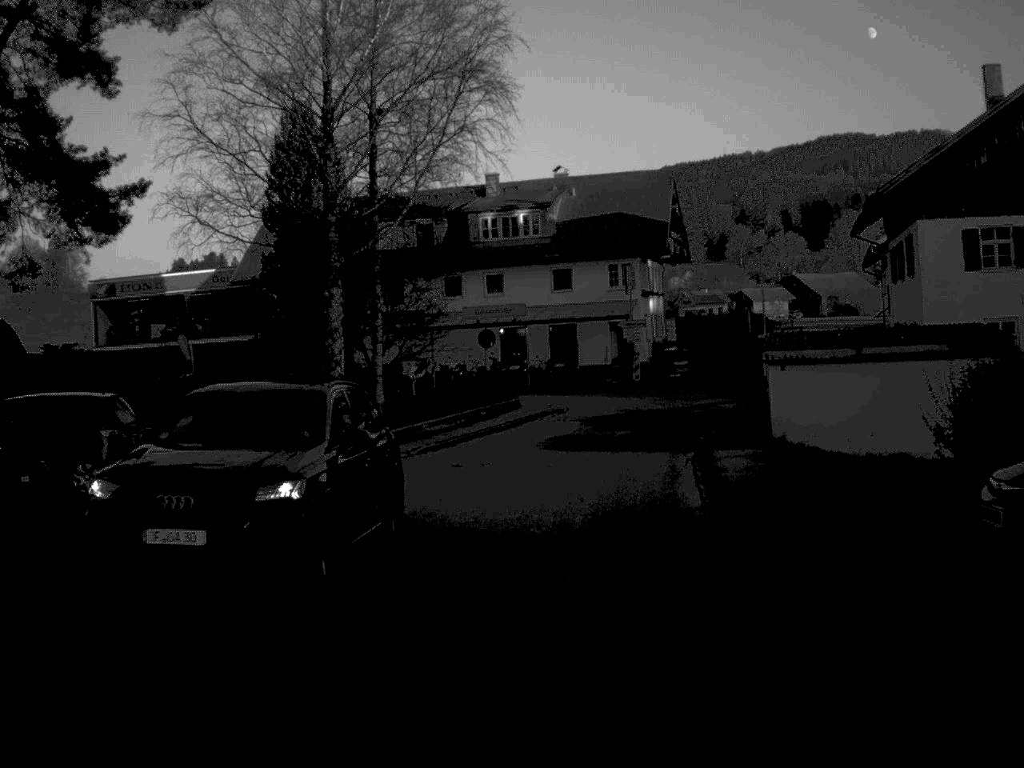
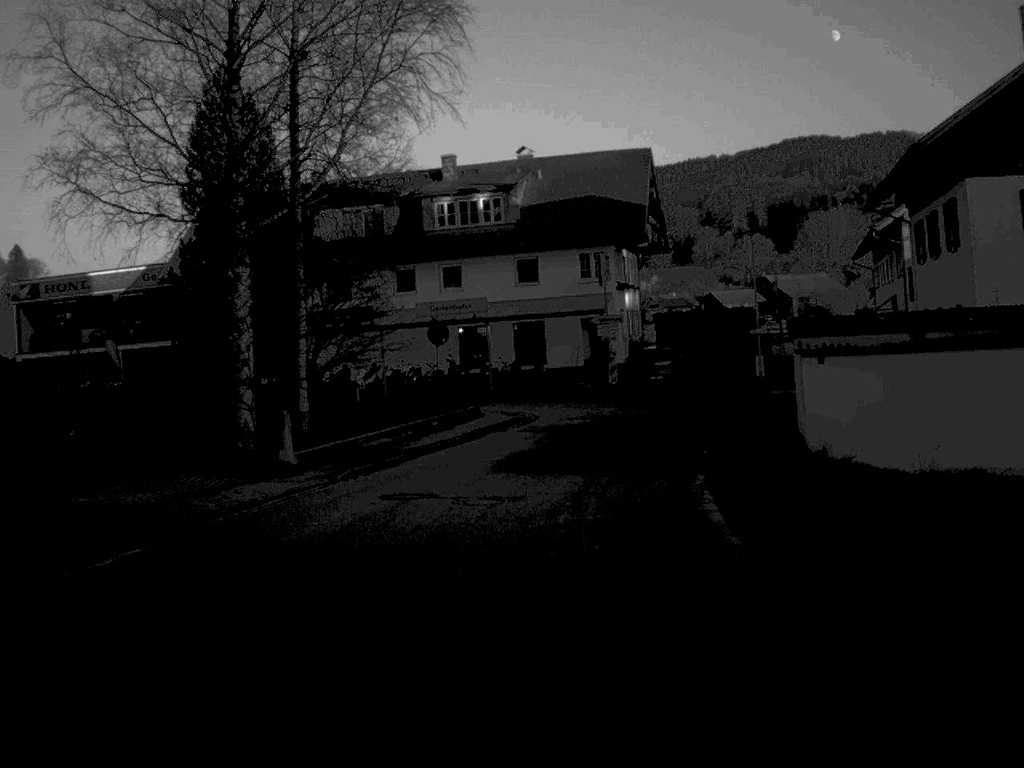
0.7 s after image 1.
(+0.1, +6.6) m; +1°
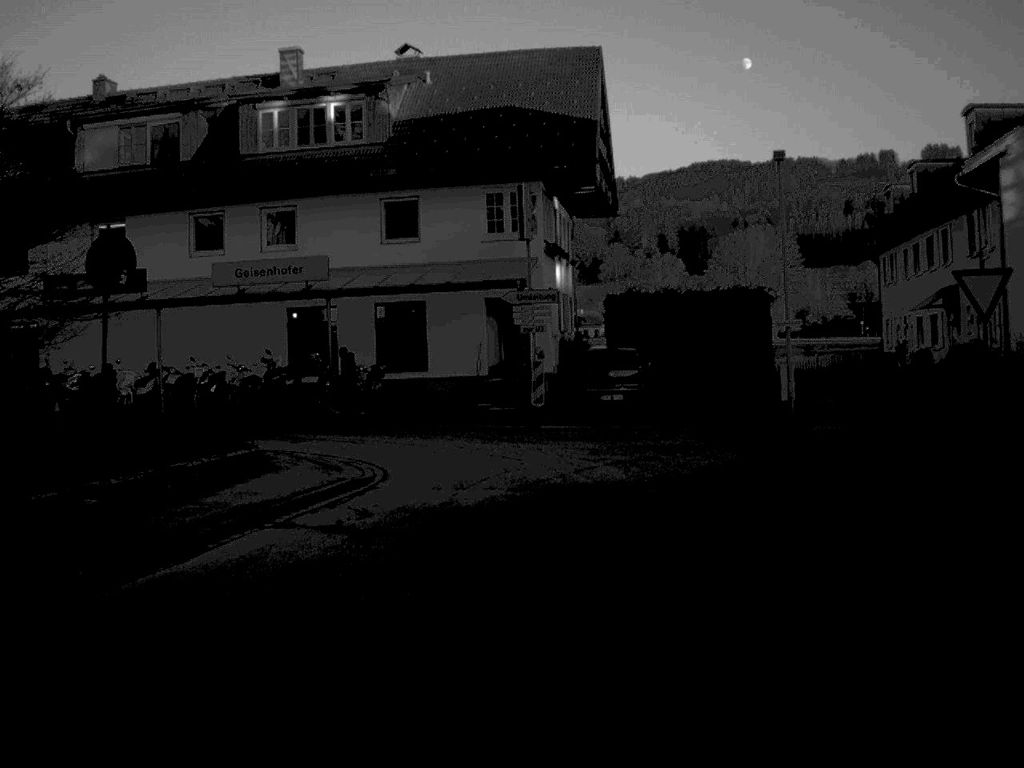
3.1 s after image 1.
(+0.7, +21.0) m; +5°
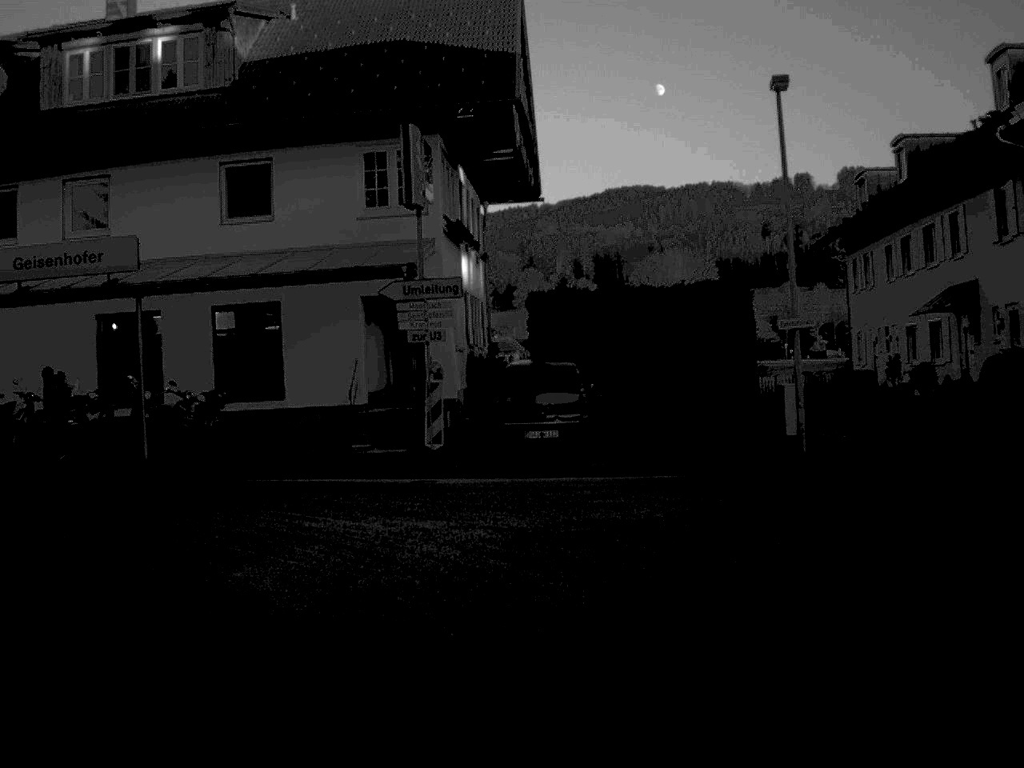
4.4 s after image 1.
(+0.3, +9.2) m; +4°
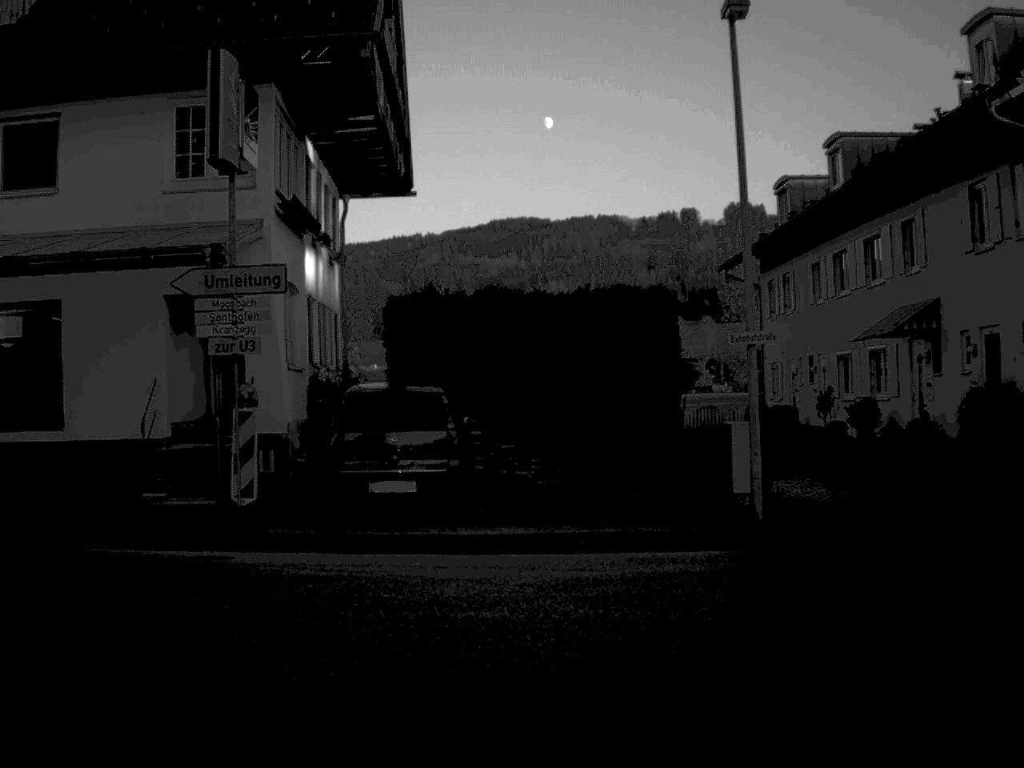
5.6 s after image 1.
(+0.3, +5.8) m; +5°
